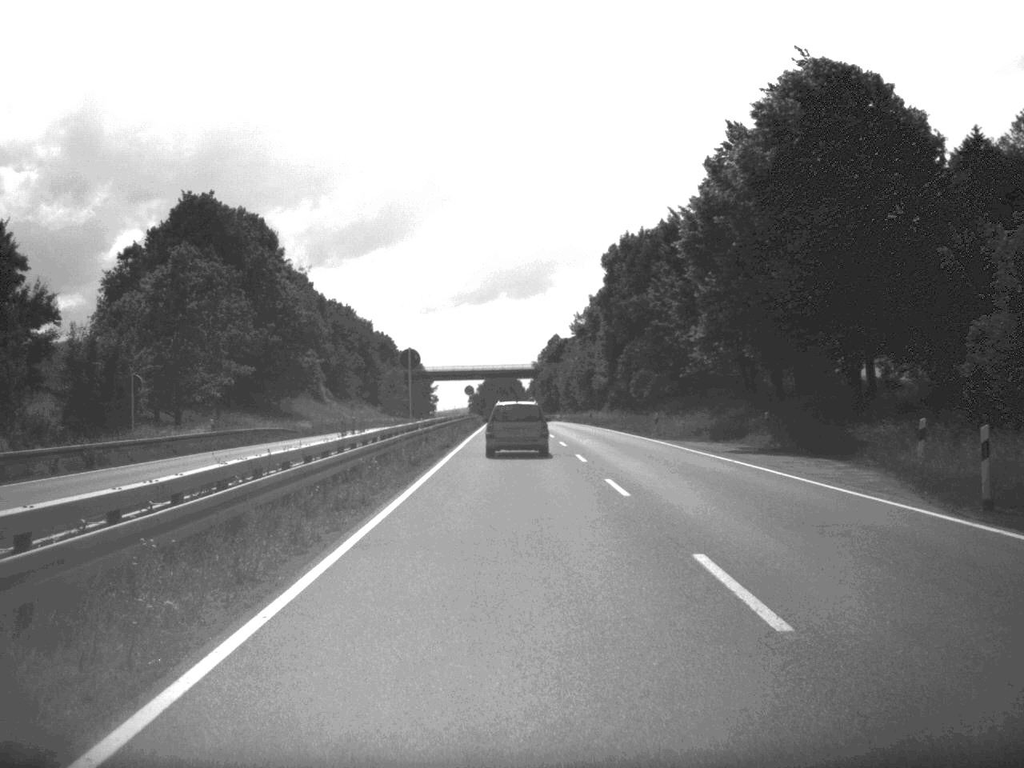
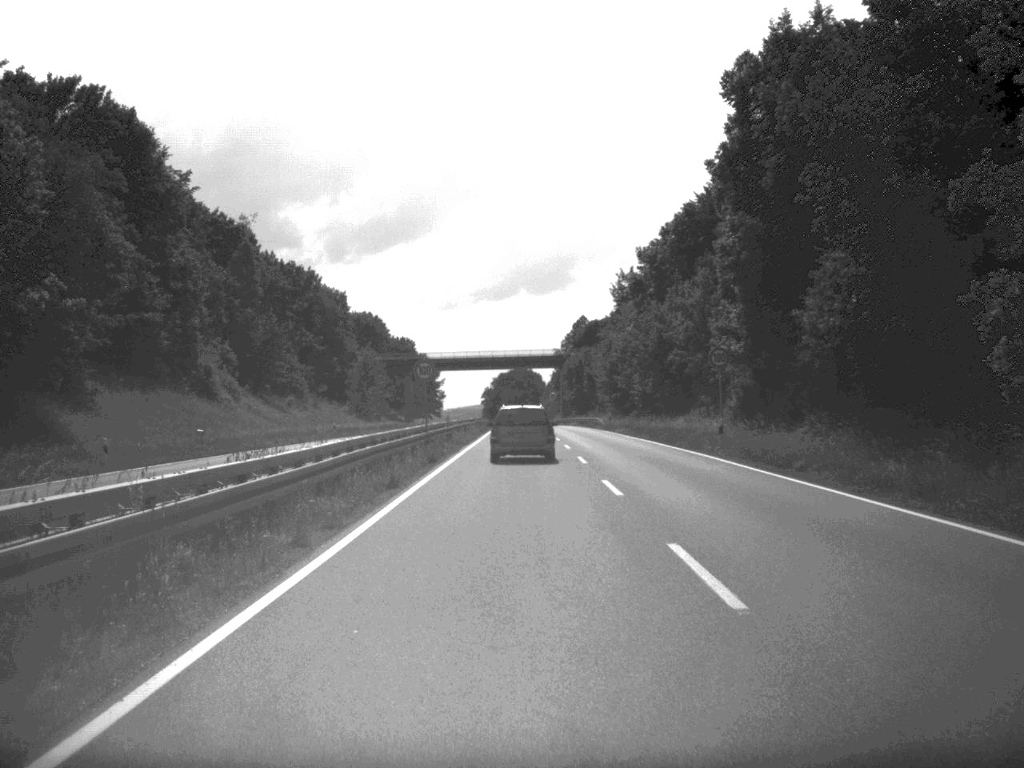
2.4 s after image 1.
(-0.4, +57.8) m; -1°
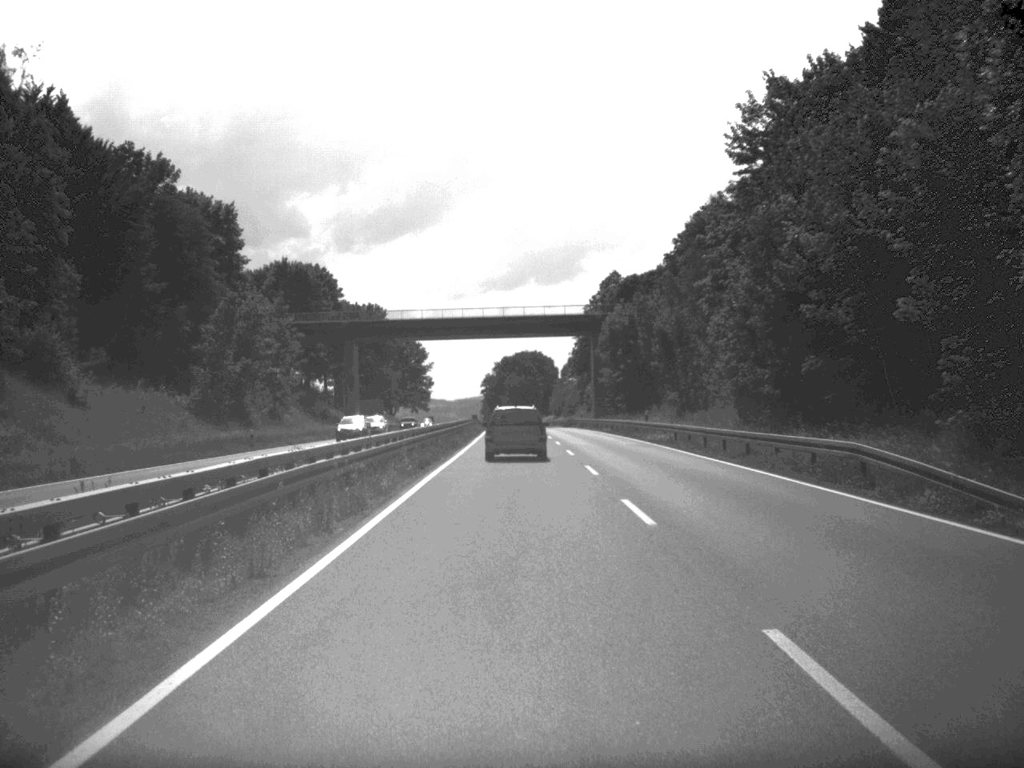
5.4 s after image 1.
(-0.4, +75.9) m; 0°
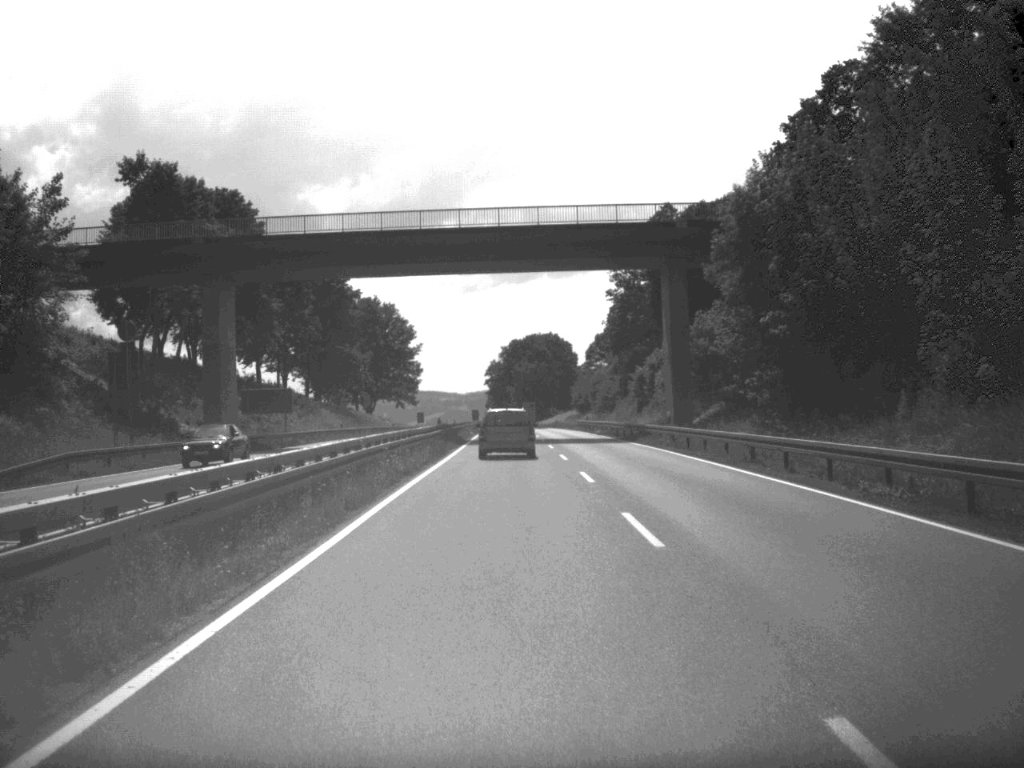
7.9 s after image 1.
(-0.3, +61.3) m; -1°
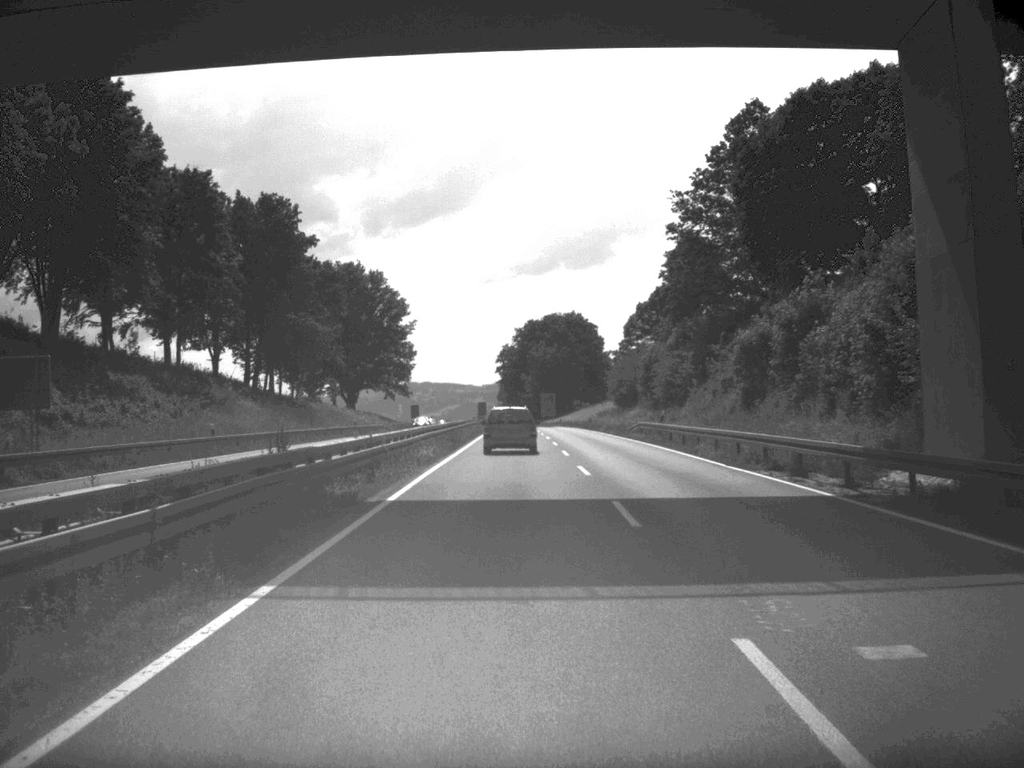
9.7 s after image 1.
(-0.4, +45.0) m; -1°
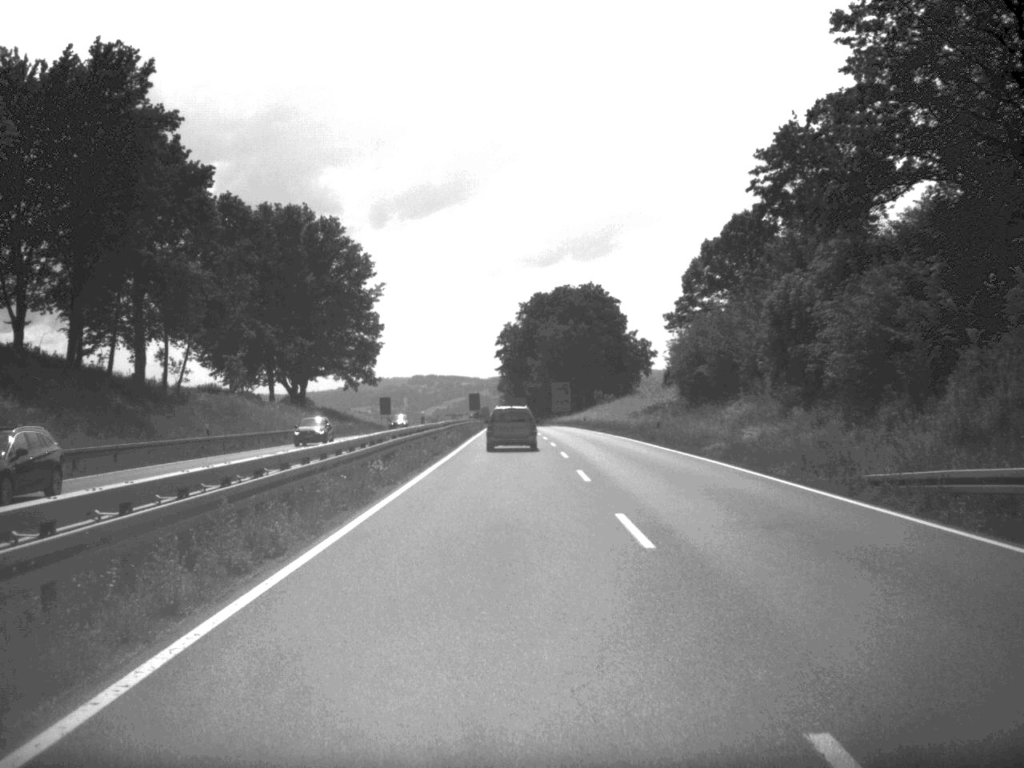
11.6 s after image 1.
(-0.2, +49.4) m; 0°
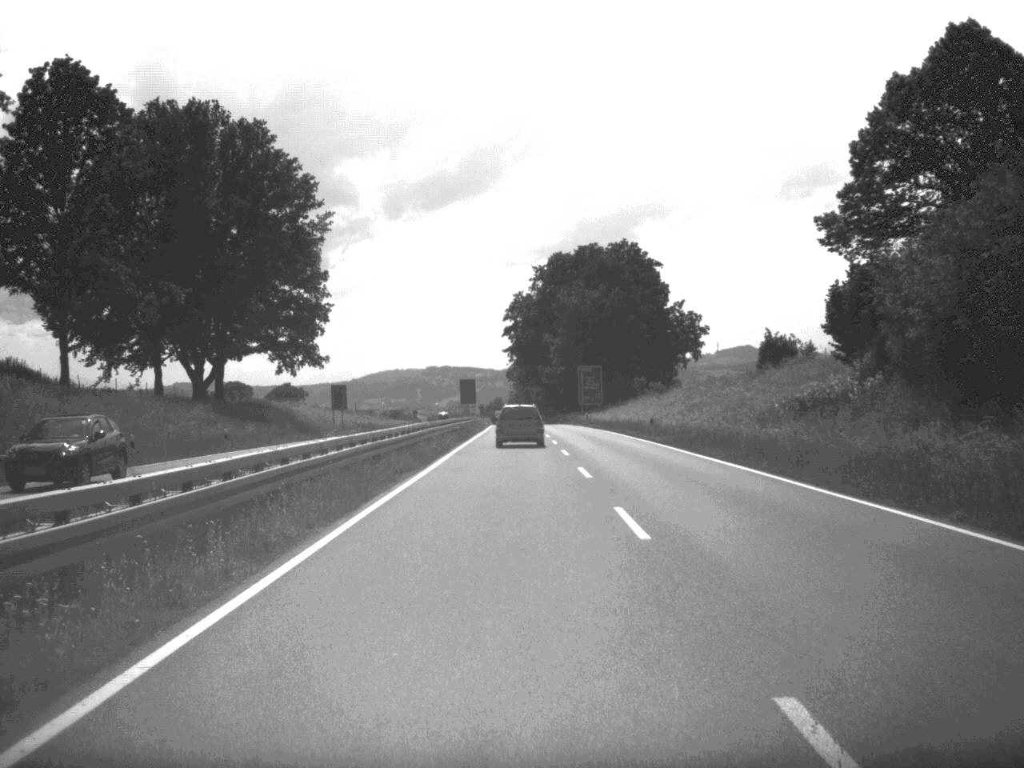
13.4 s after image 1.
(-0.2, +46.6) m; -1°
